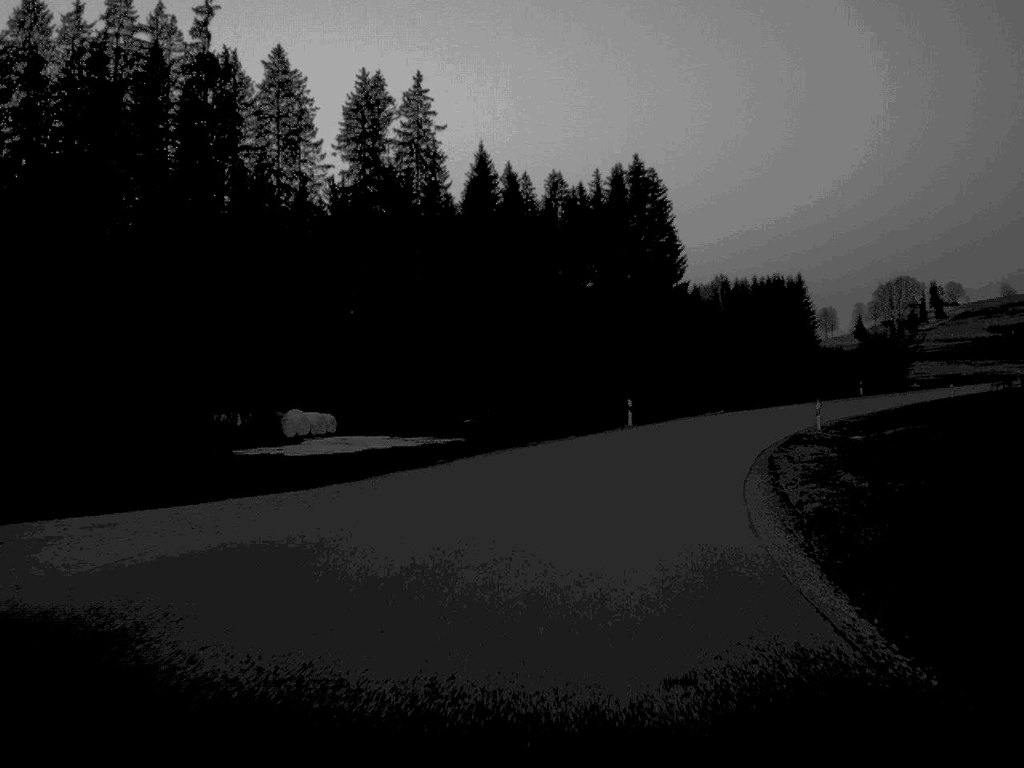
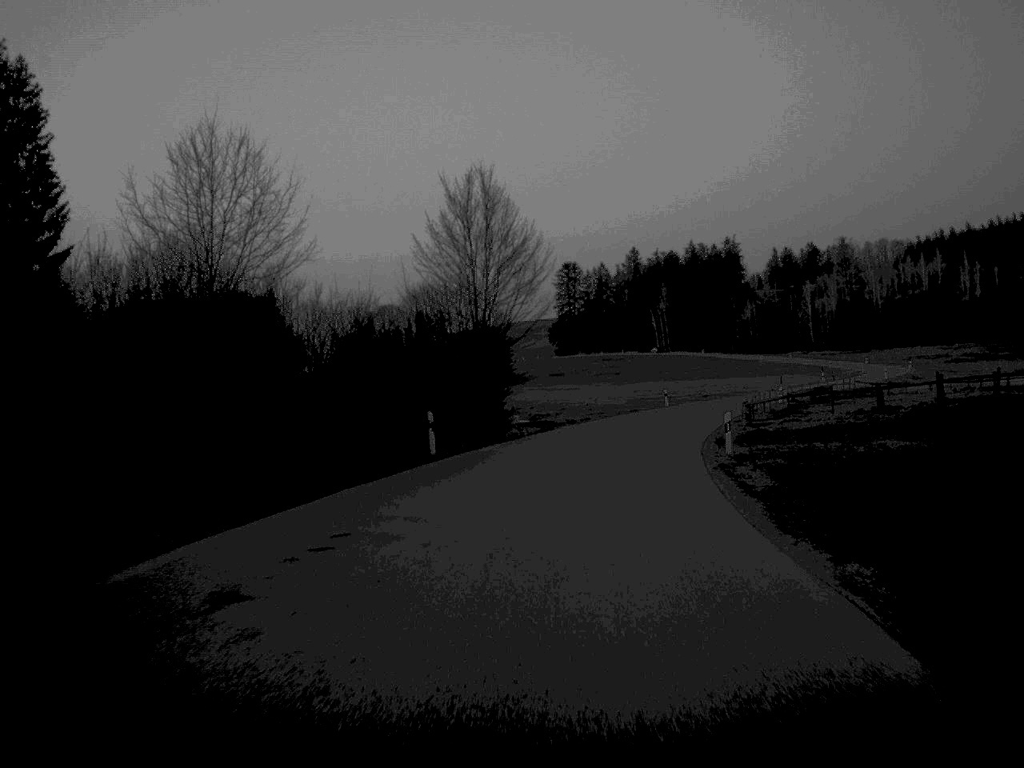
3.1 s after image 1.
(+15.0, +65.7) m; +23°
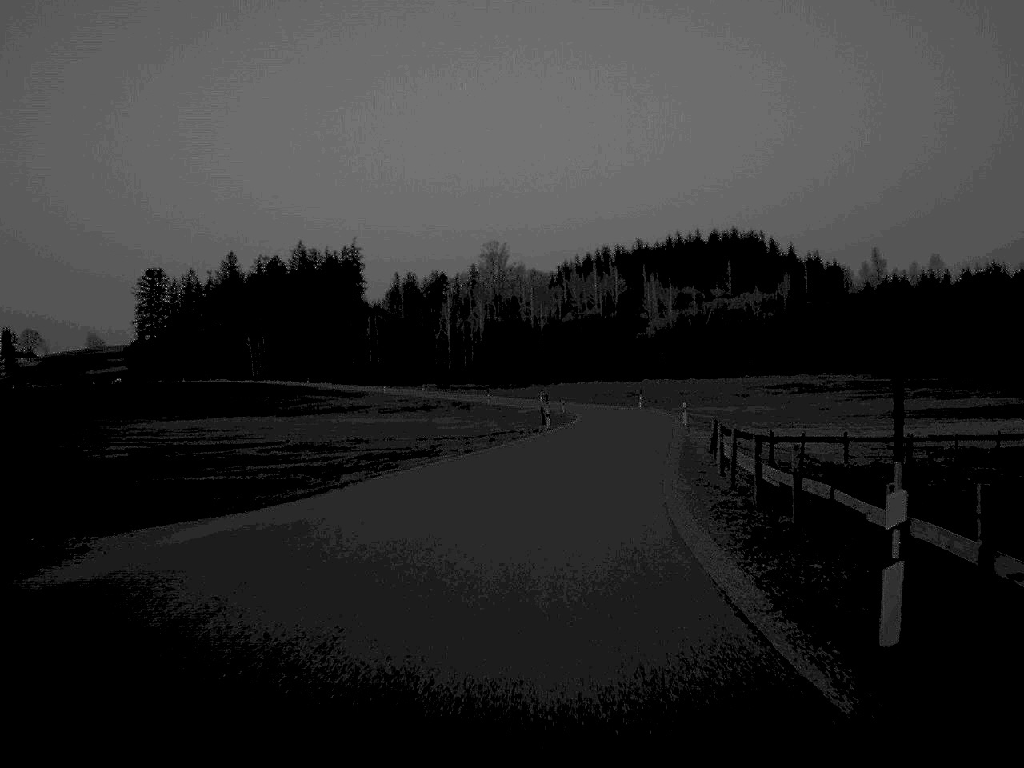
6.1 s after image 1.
(+11.2, +71.8) m; +18°
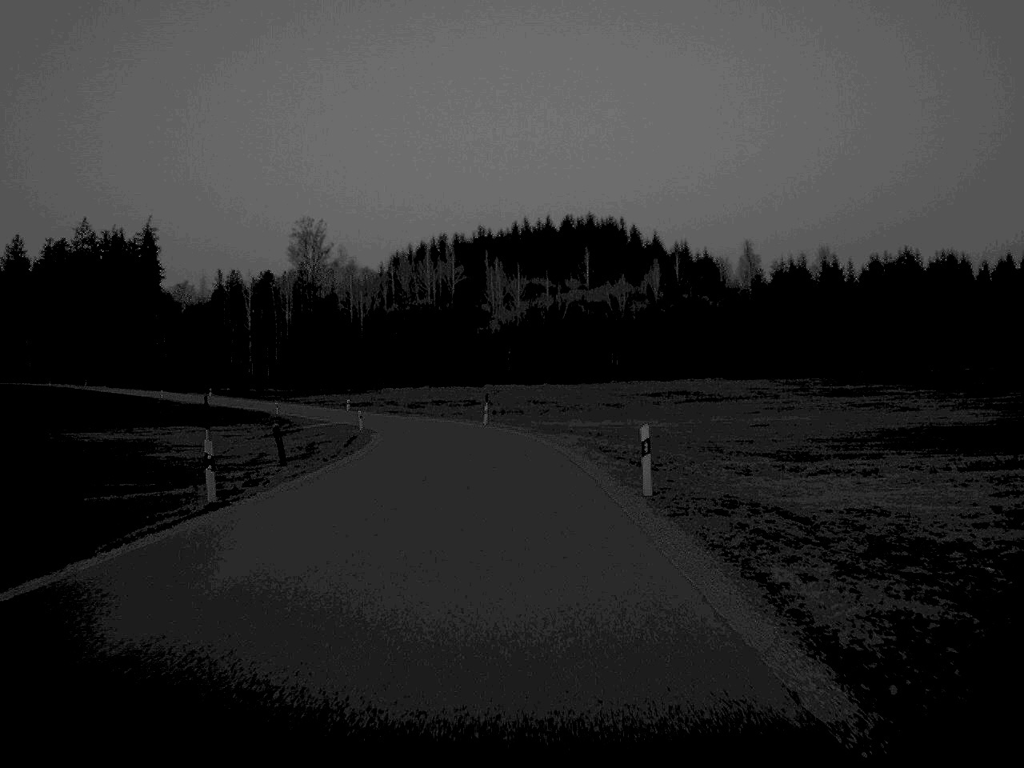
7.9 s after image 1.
(+3.4, +42.8) m; +7°
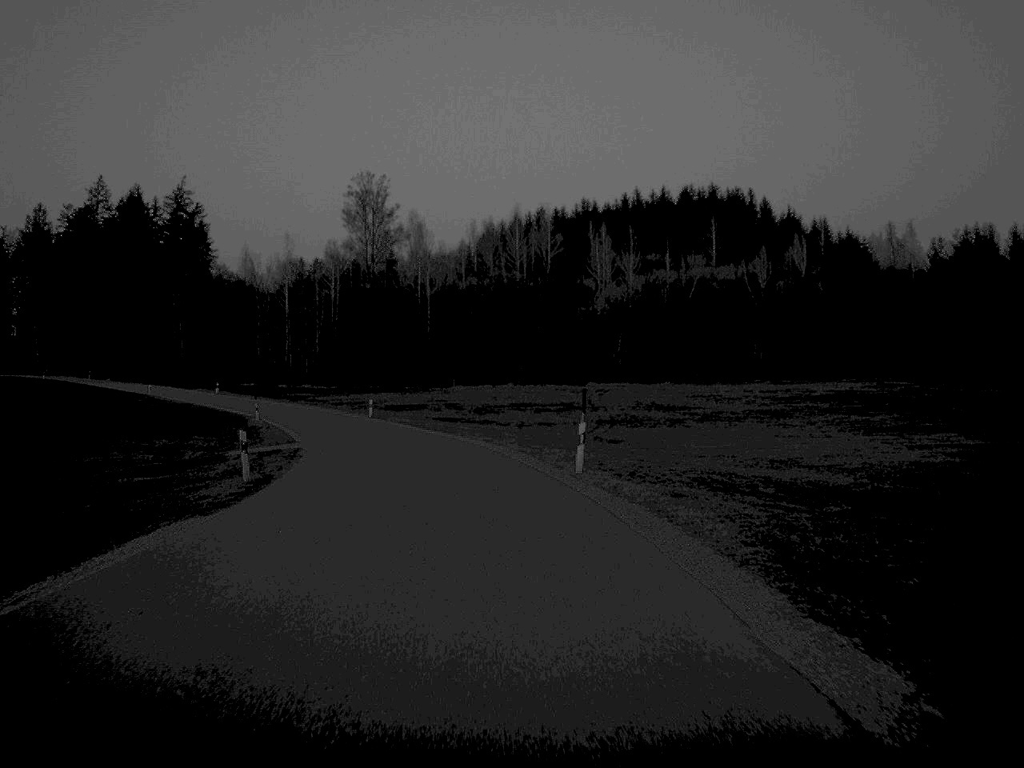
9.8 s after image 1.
(-1.2, +44.0) m; -5°
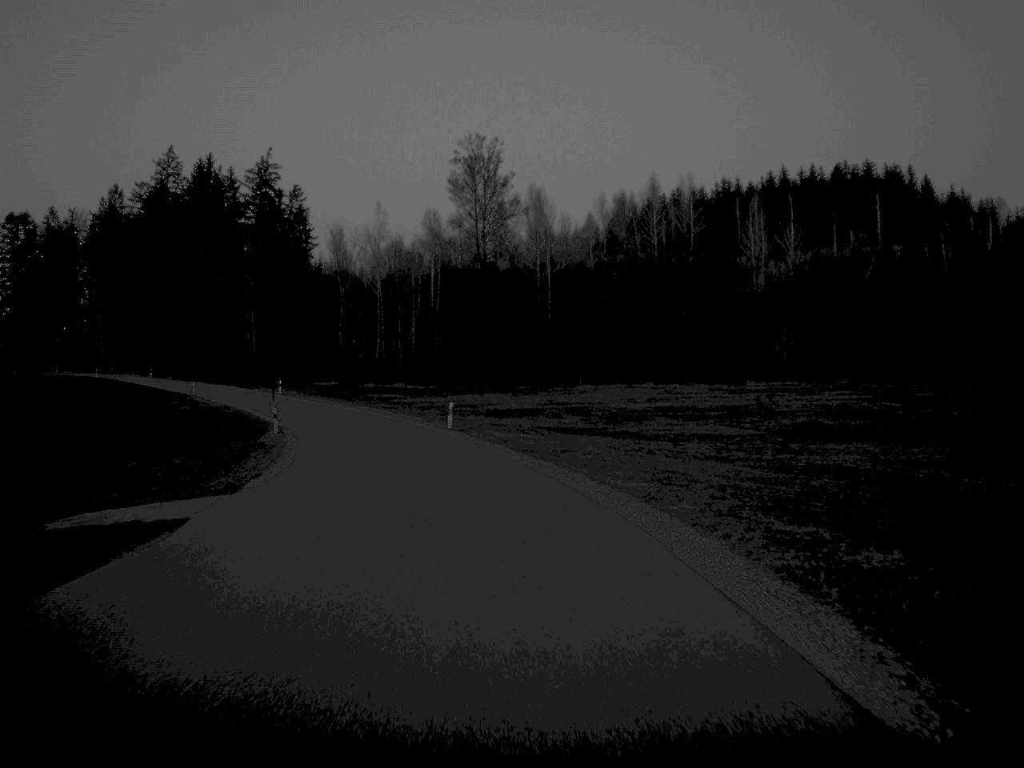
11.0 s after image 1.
(-1.3, +26.6) m; -6°
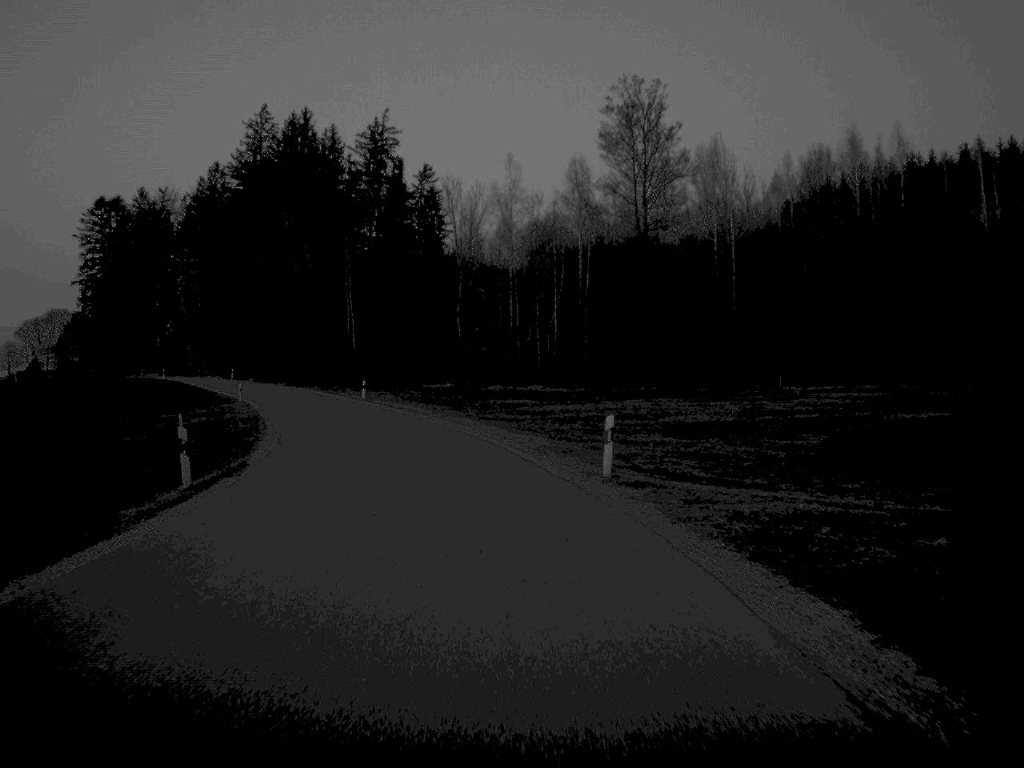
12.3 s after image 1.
(-1.7, +29.4) m; -7°
